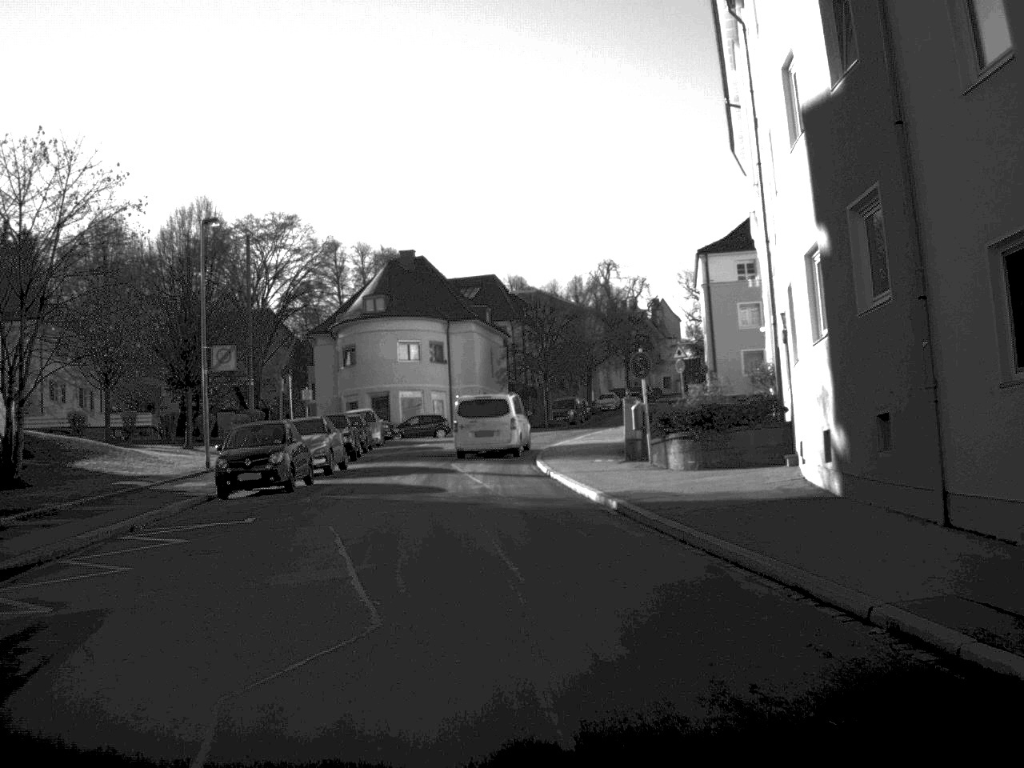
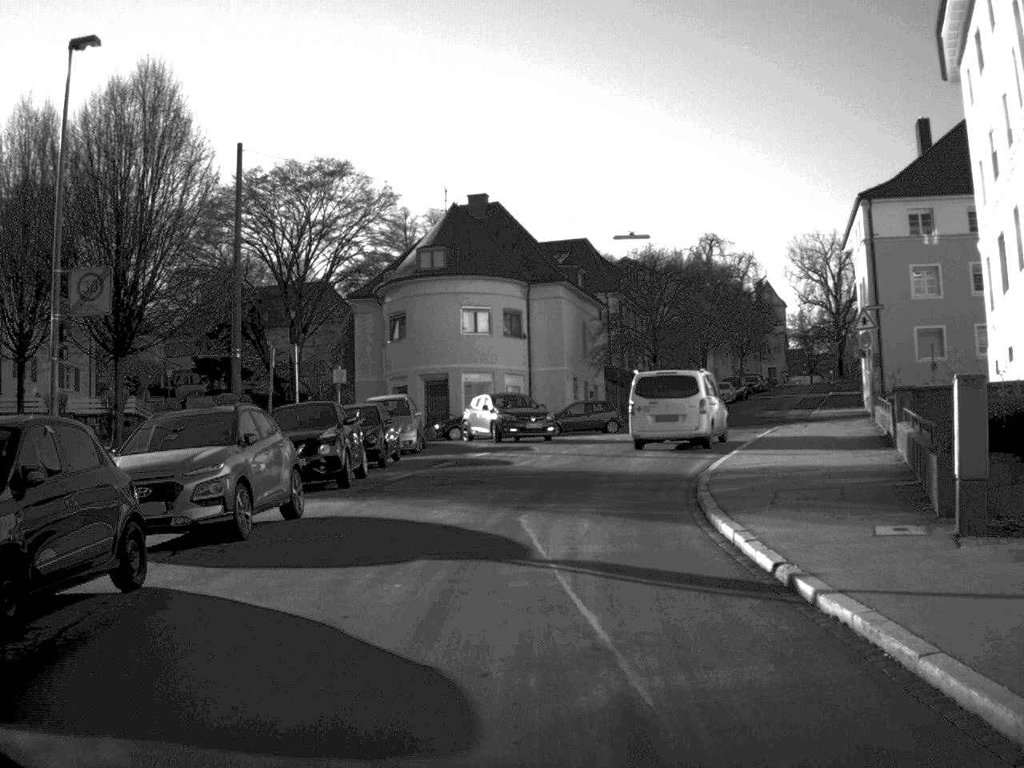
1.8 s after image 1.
(-0.8, +18.8) m; -3°
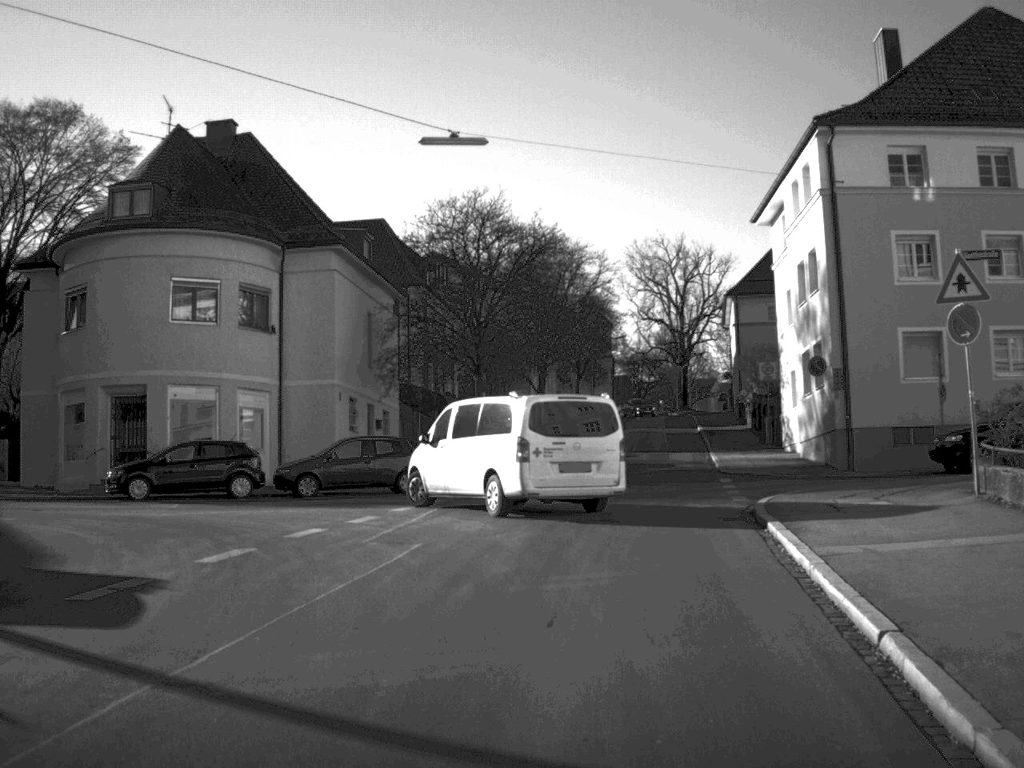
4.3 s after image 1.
(+1.4, +22.1) m; +9°
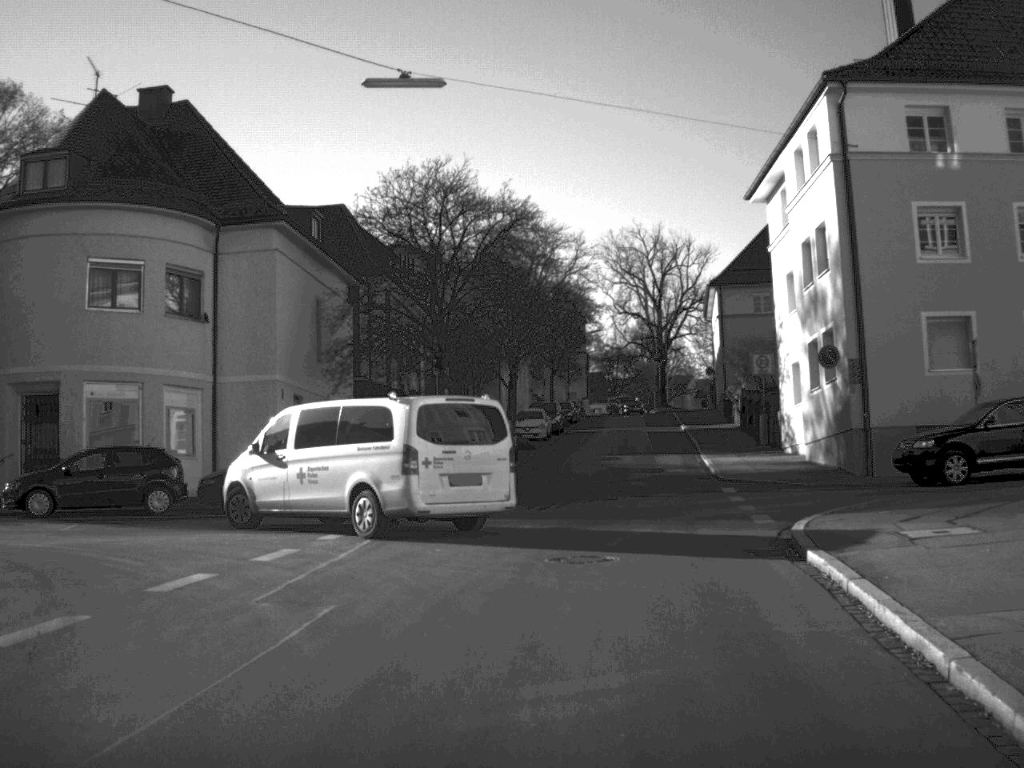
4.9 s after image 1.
(+0.1, +4.8) m; +1°
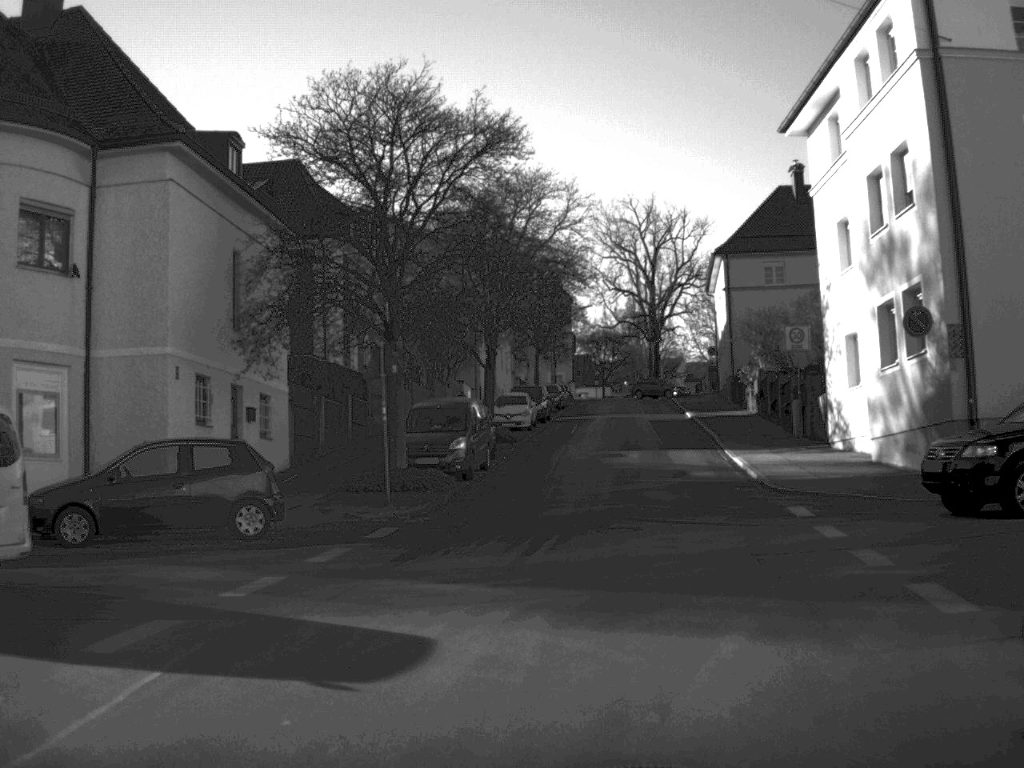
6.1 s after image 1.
(0.0, +8.6) m; +1°
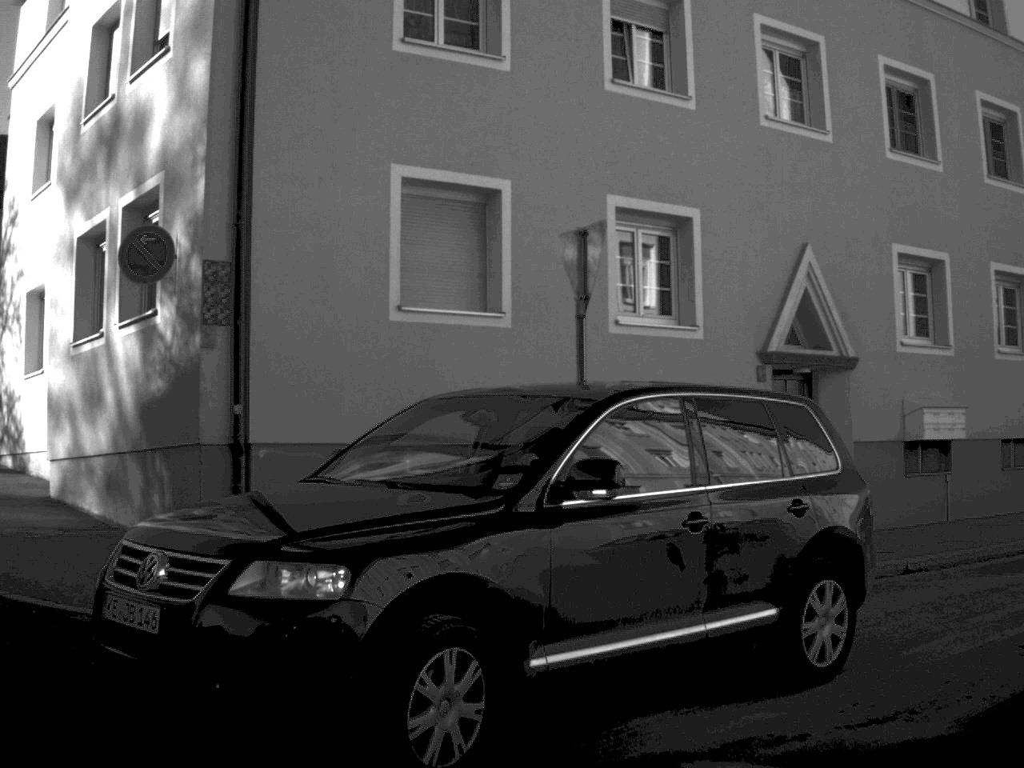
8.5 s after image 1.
(+2.4, +10.7) m; +36°
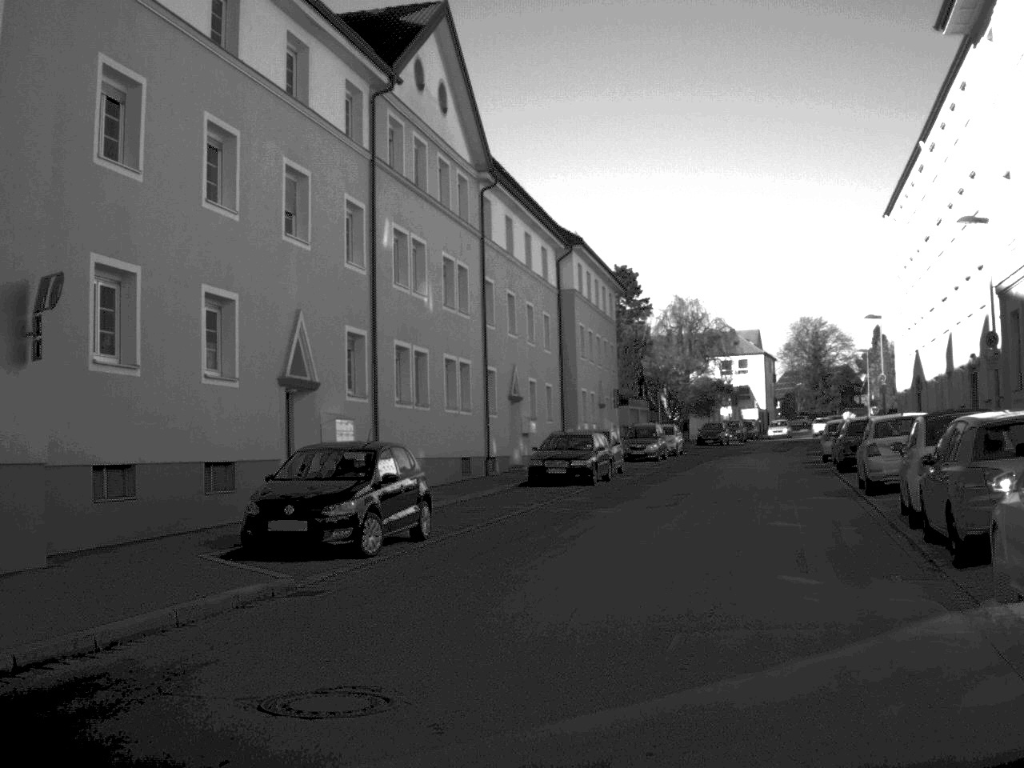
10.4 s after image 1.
(+3.1, +7.3) m; +42°
